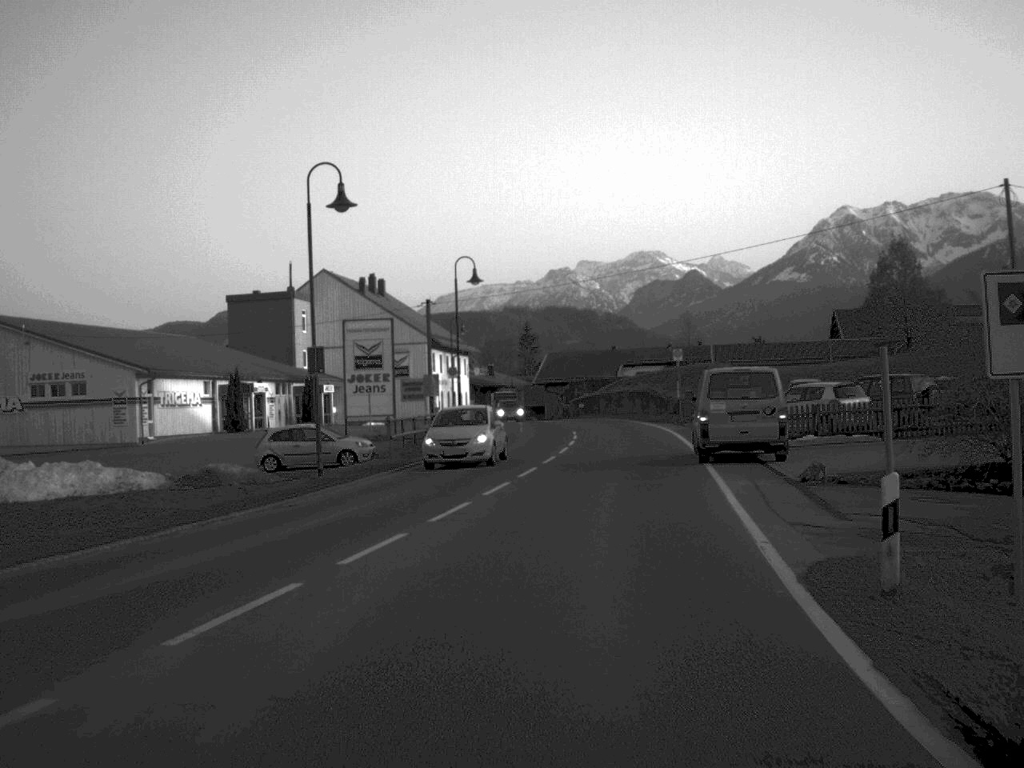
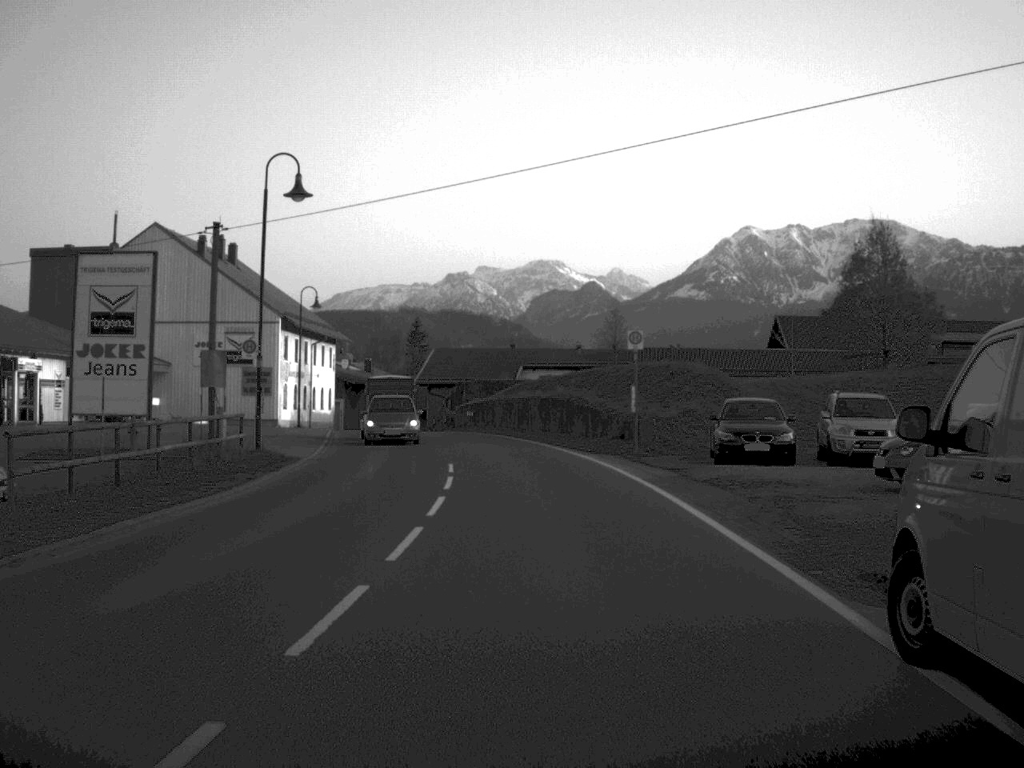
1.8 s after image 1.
(+1.0, +22.5) m; +5°
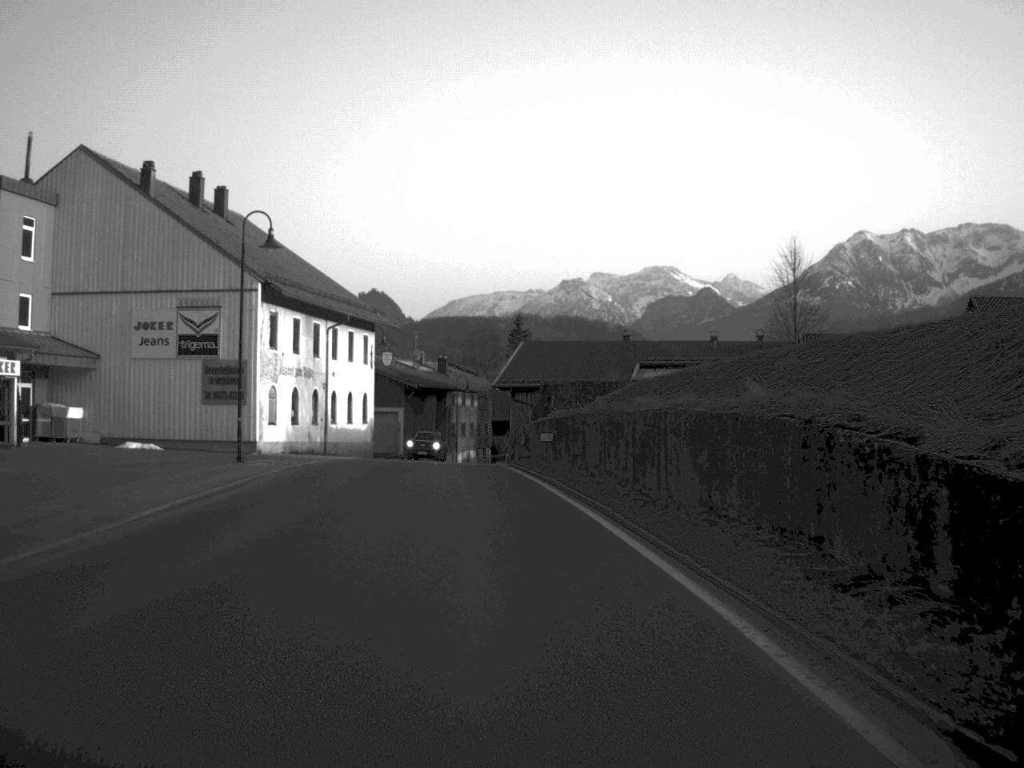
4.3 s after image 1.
(-0.1, +29.7) m; -5°
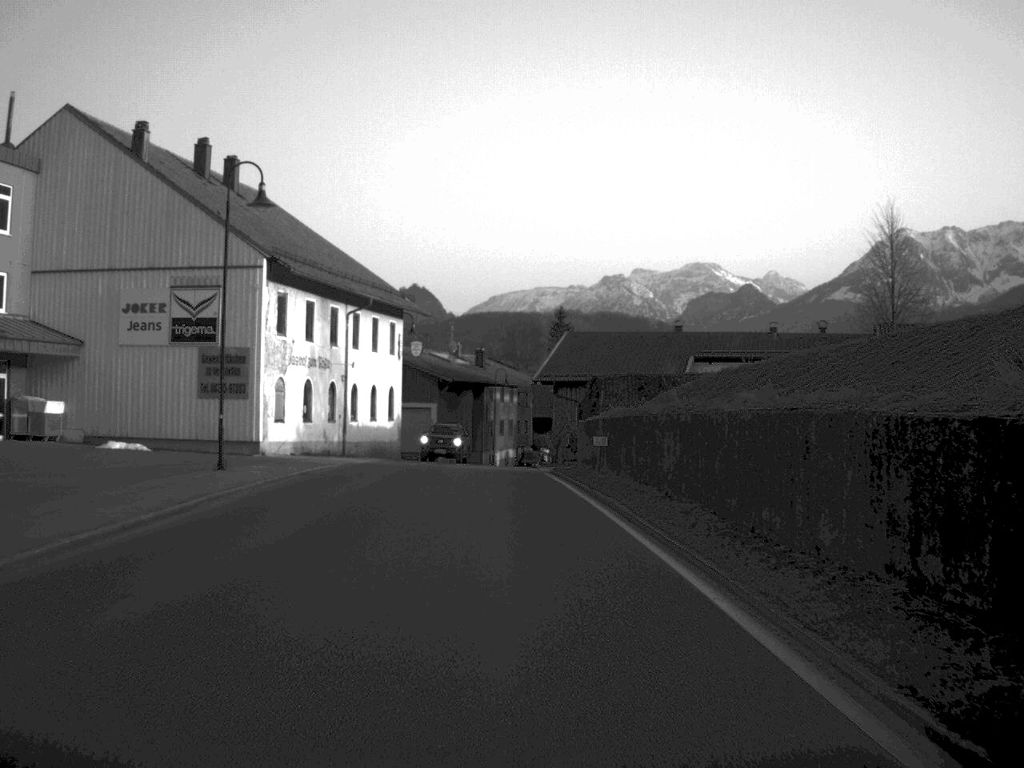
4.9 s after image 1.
(-0.1, +7.1) m; -2°
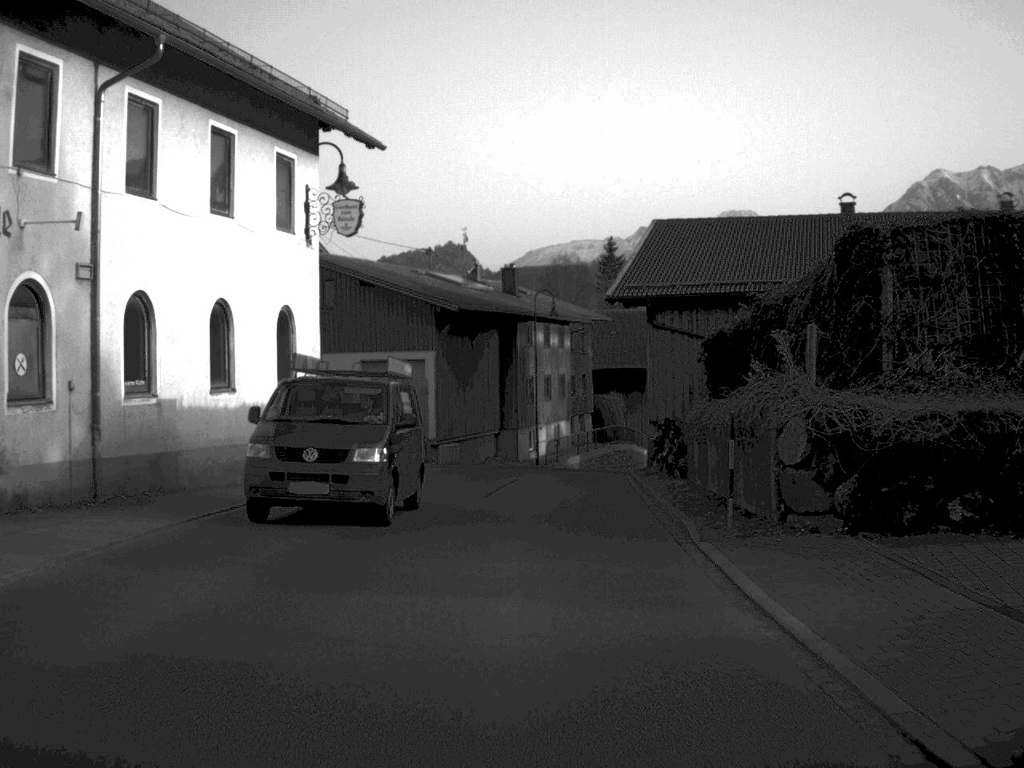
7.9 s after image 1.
(-0.8, +36.3) m; -2°
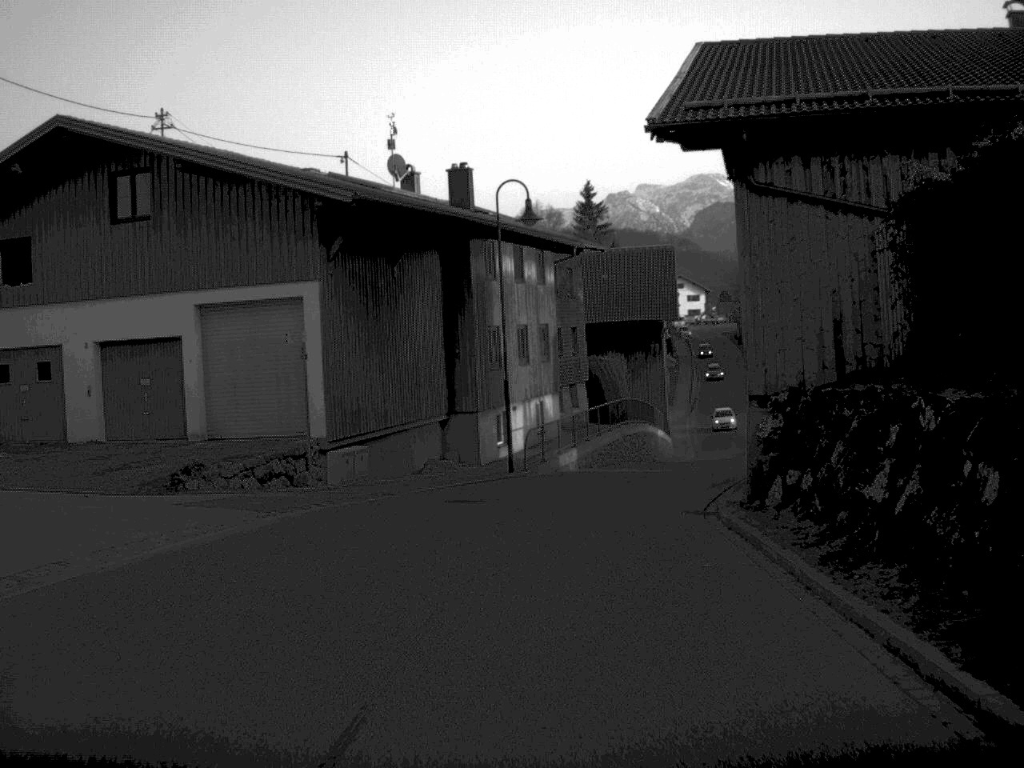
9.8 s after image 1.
(+0.2, +21.6) m; +1°
